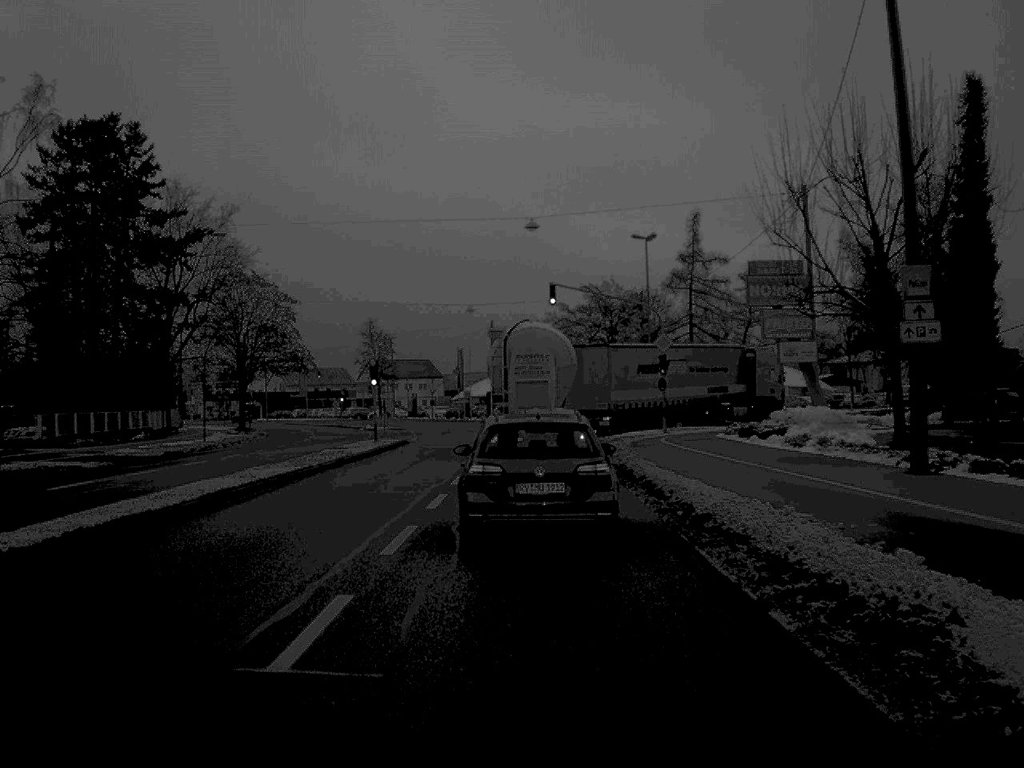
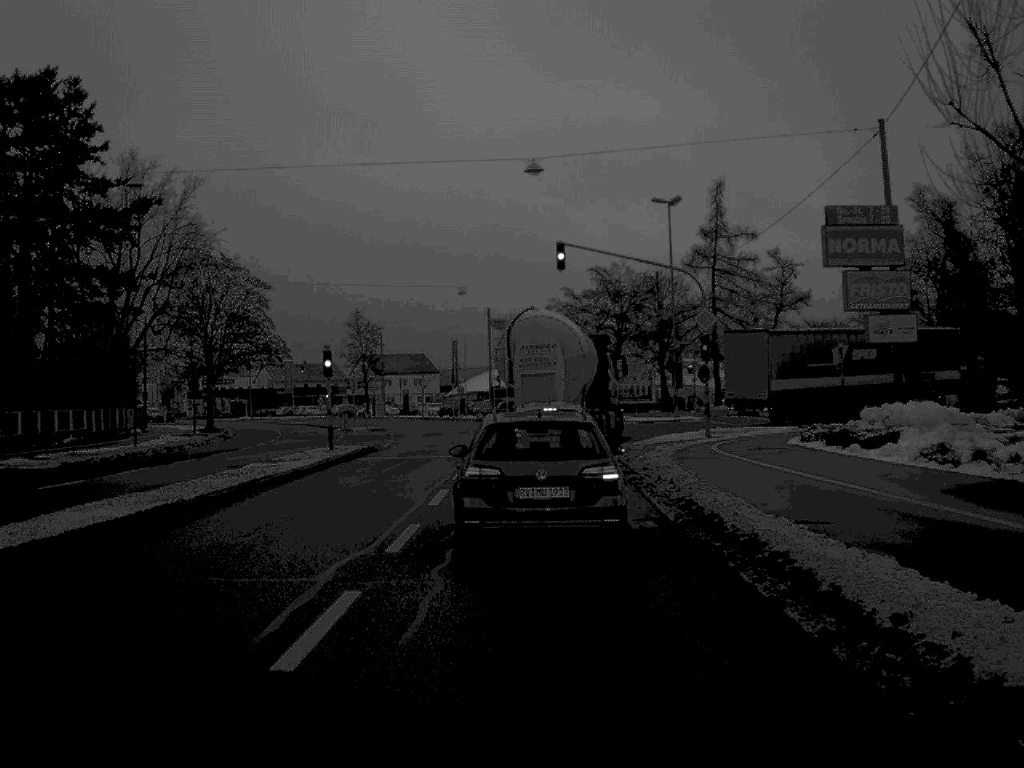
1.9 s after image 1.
(0.0, +11.8) m; 0°
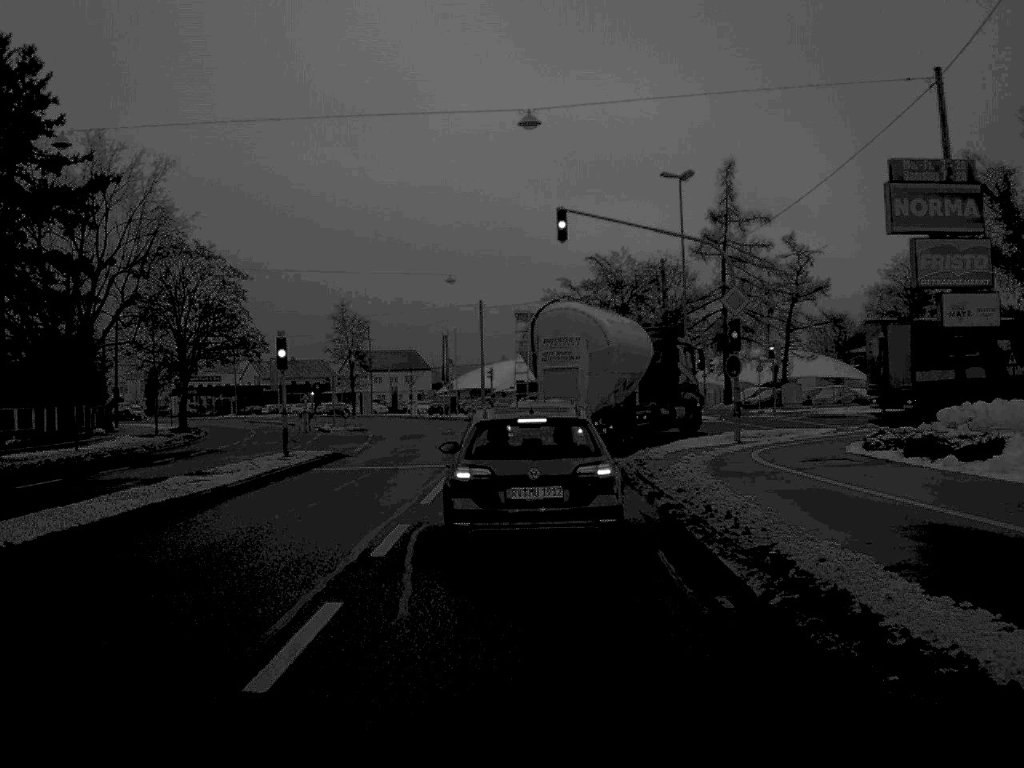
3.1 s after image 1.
(0.0, +6.5) m; 0°
